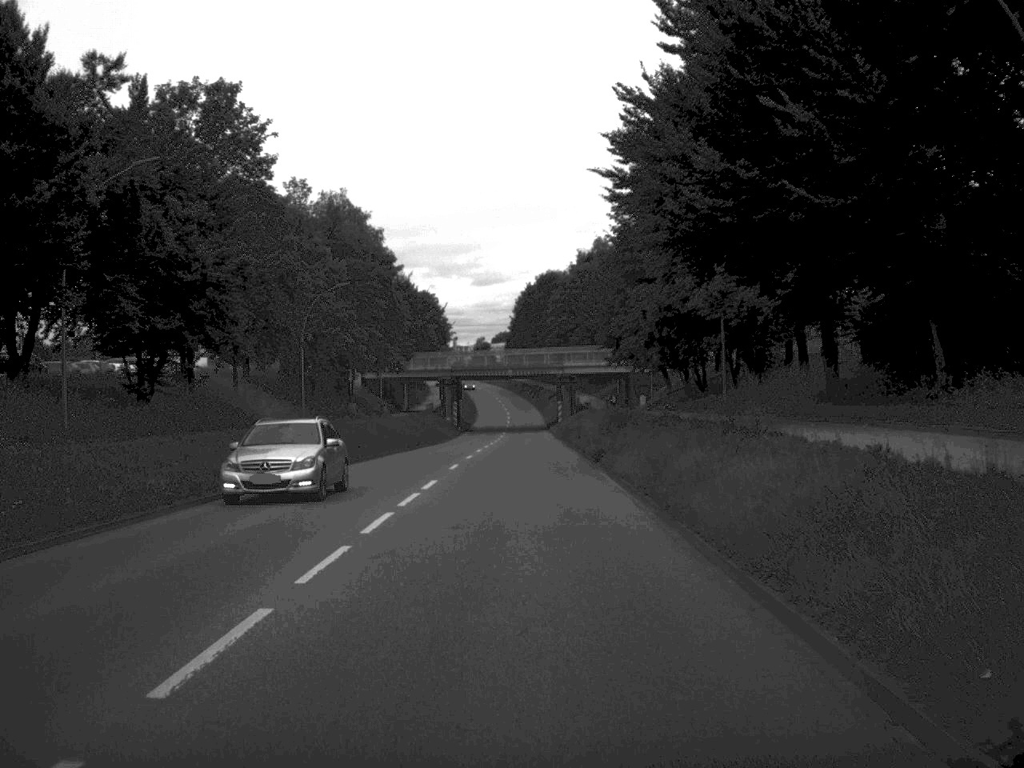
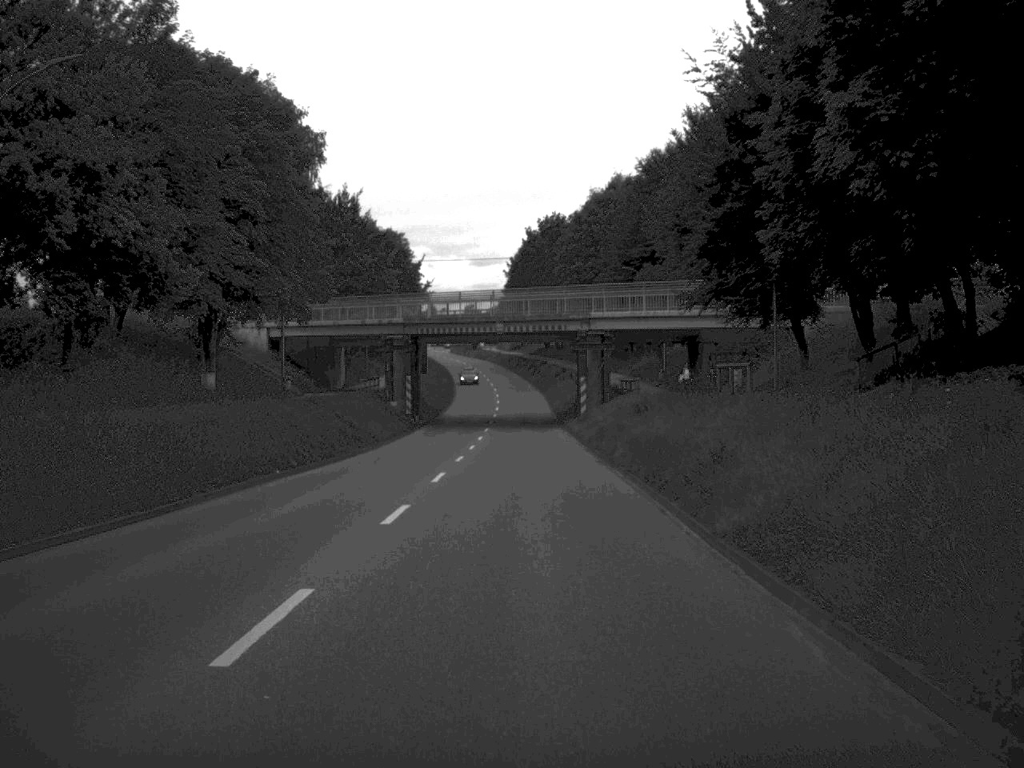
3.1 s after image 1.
(-0.3, +43.3) m; 0°
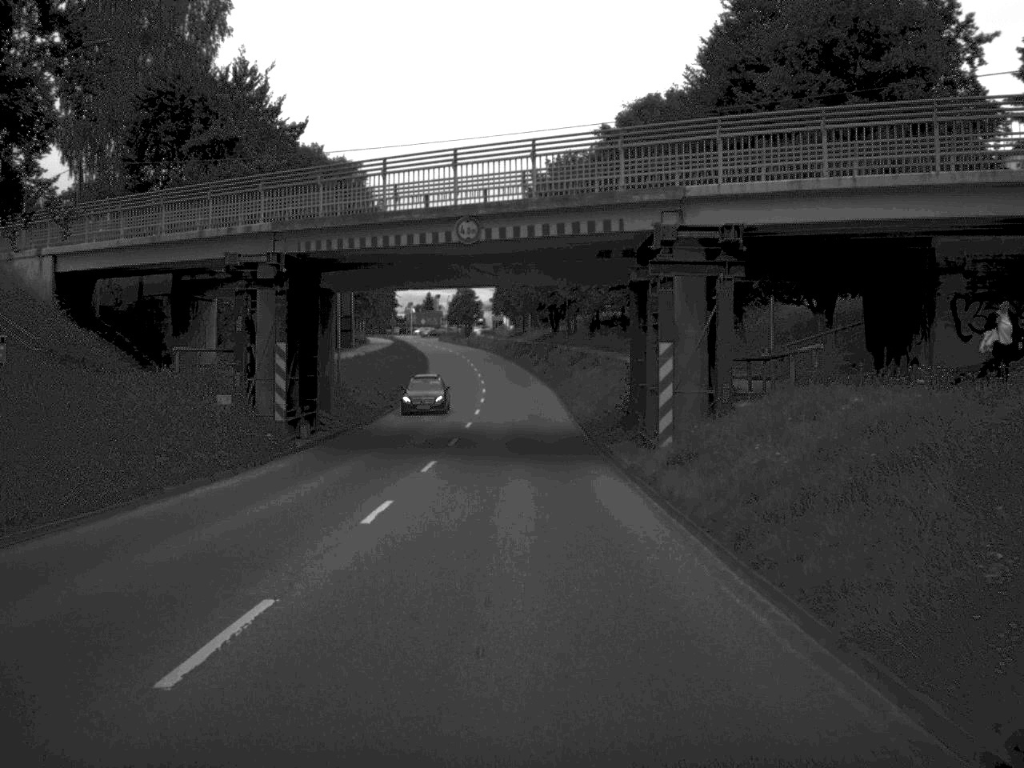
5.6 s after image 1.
(+0.1, +36.0) m; 0°
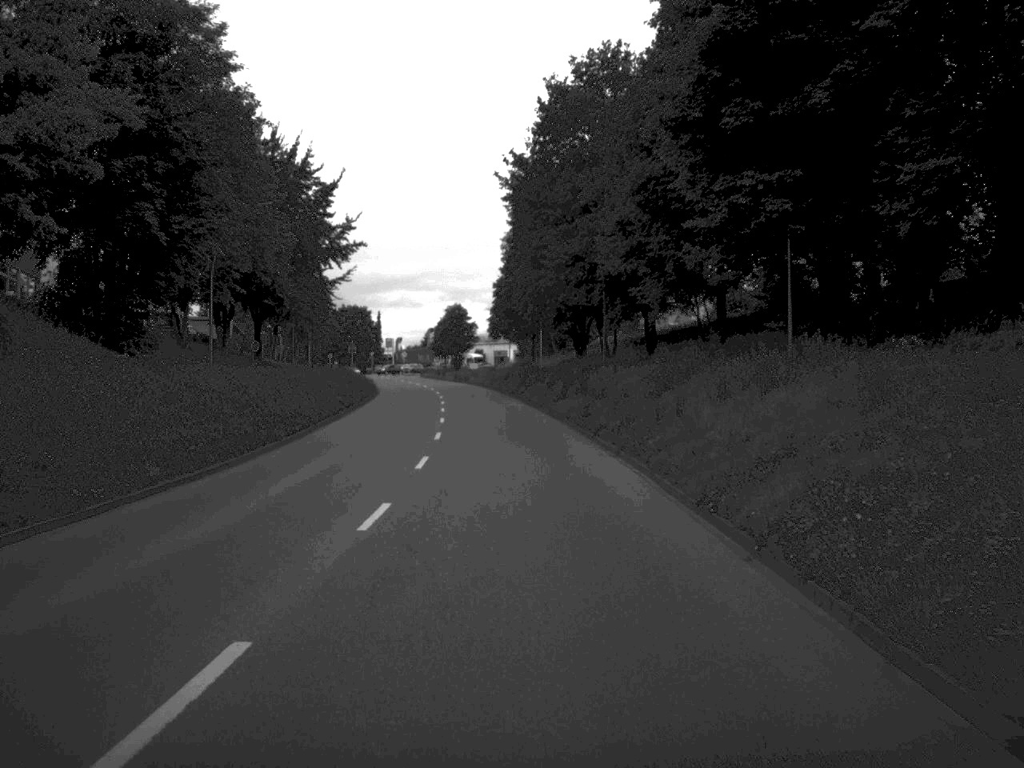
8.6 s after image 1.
(-0.2, +46.2) m; 0°
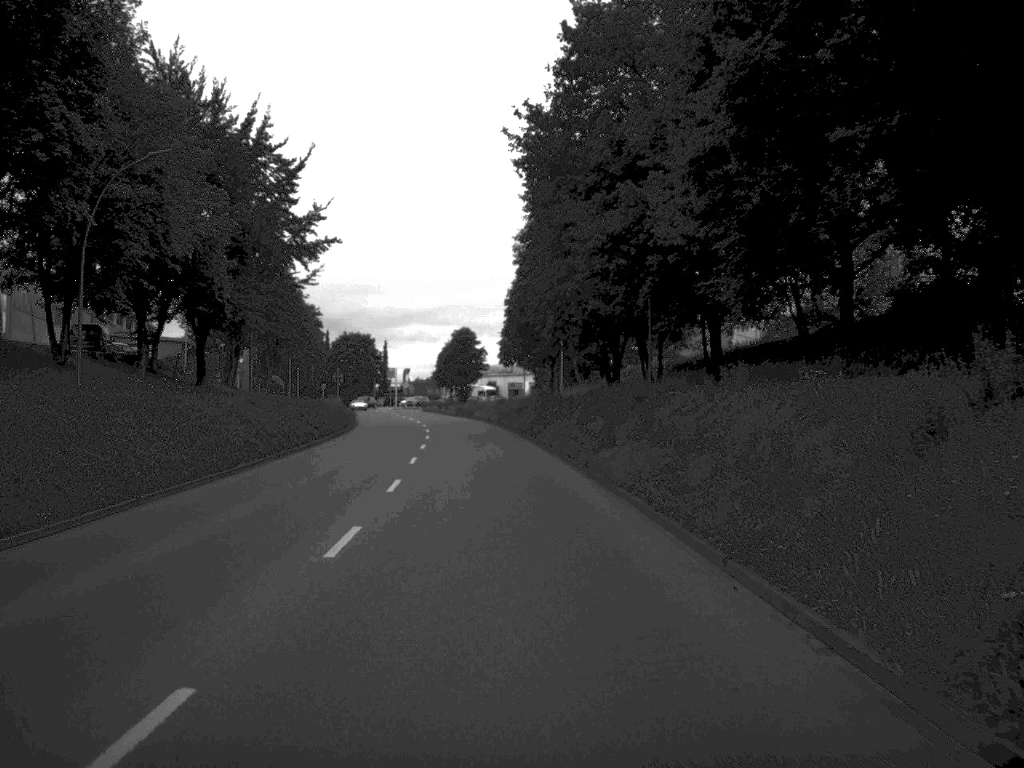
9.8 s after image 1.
(-0.1, +18.7) m; -1°
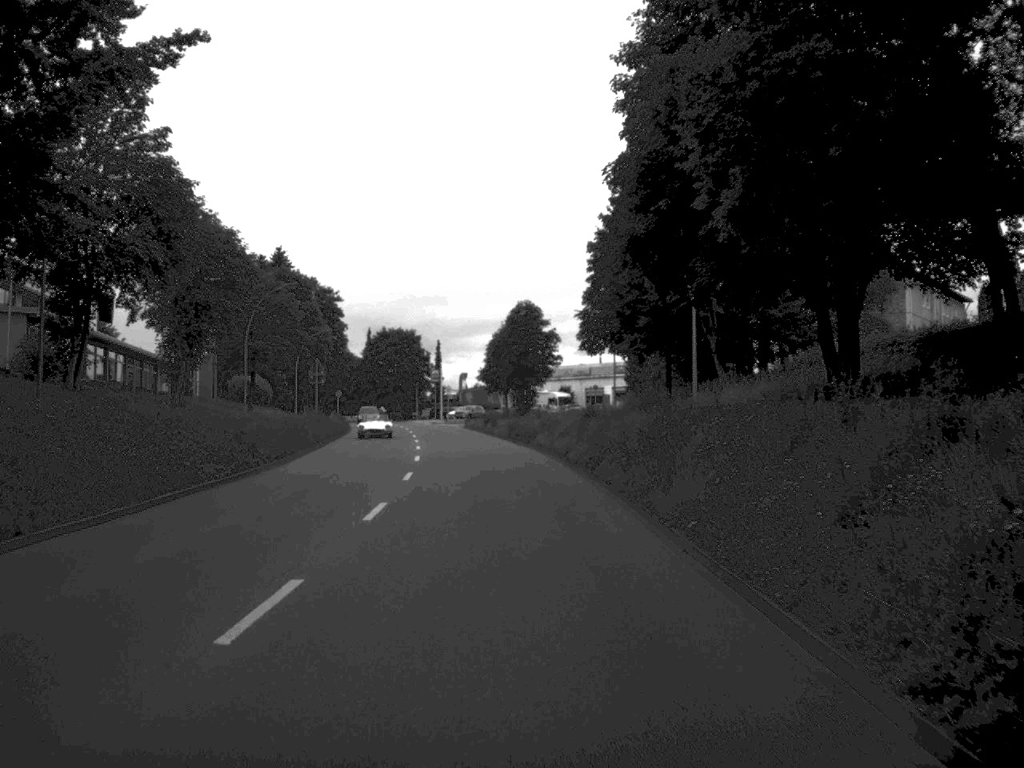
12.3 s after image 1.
(-1.2, +39.9) m; -3°
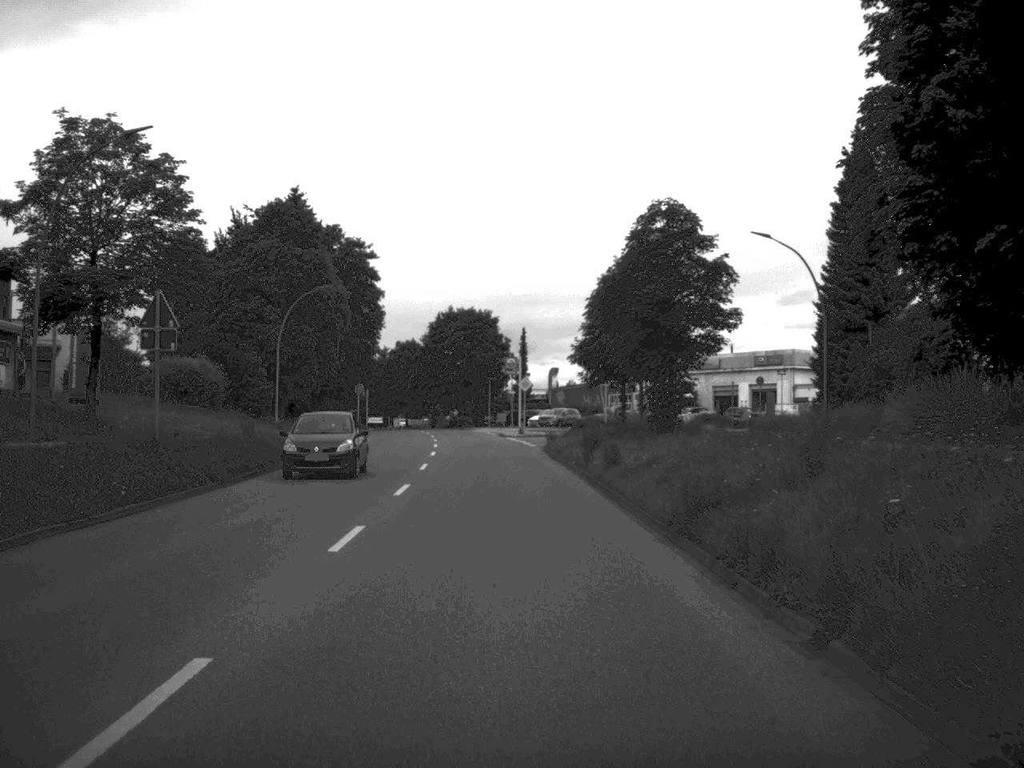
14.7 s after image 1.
(-1.3, +39.0) m; -4°
